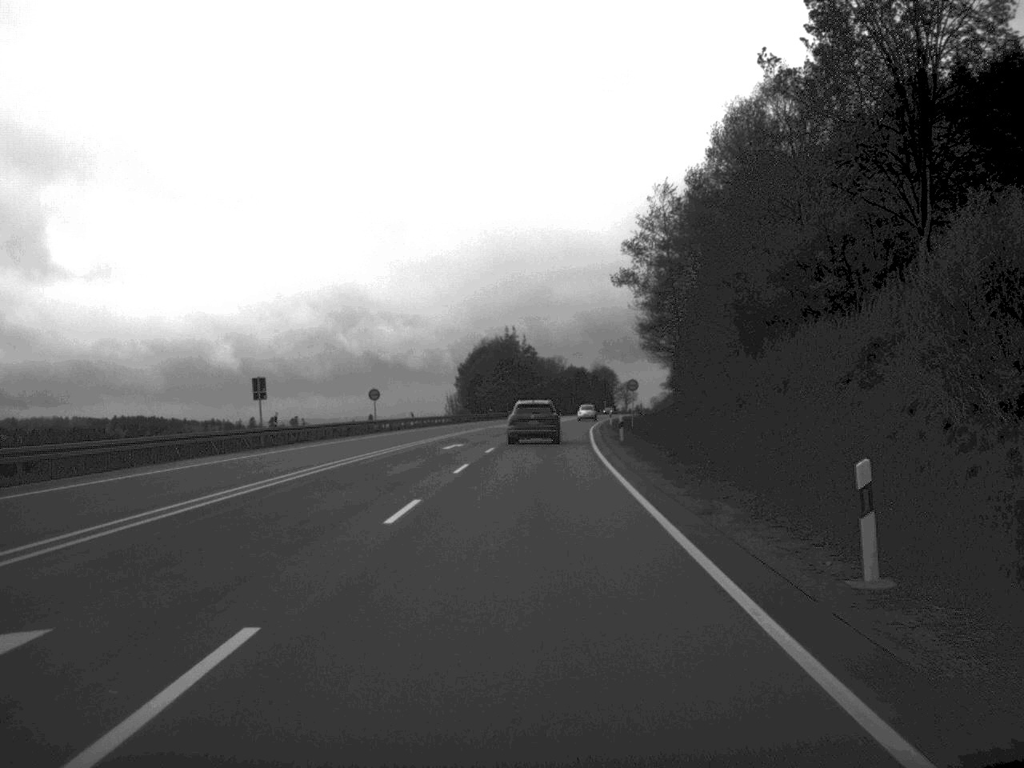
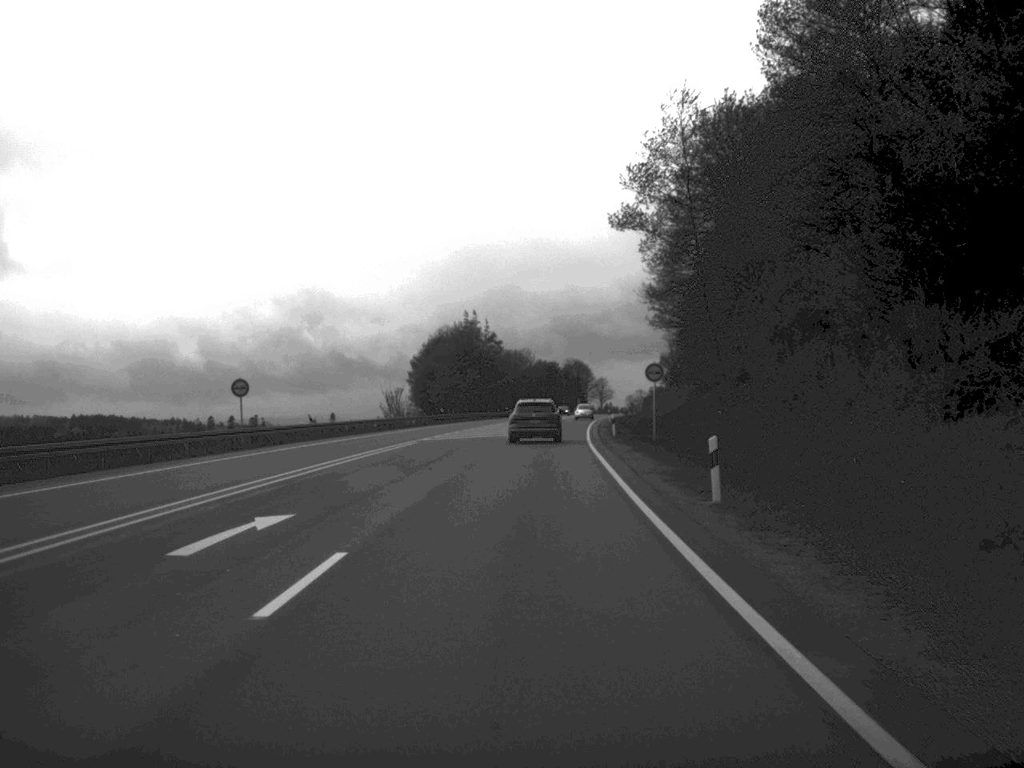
(+0.4, +31.3) m; +1°
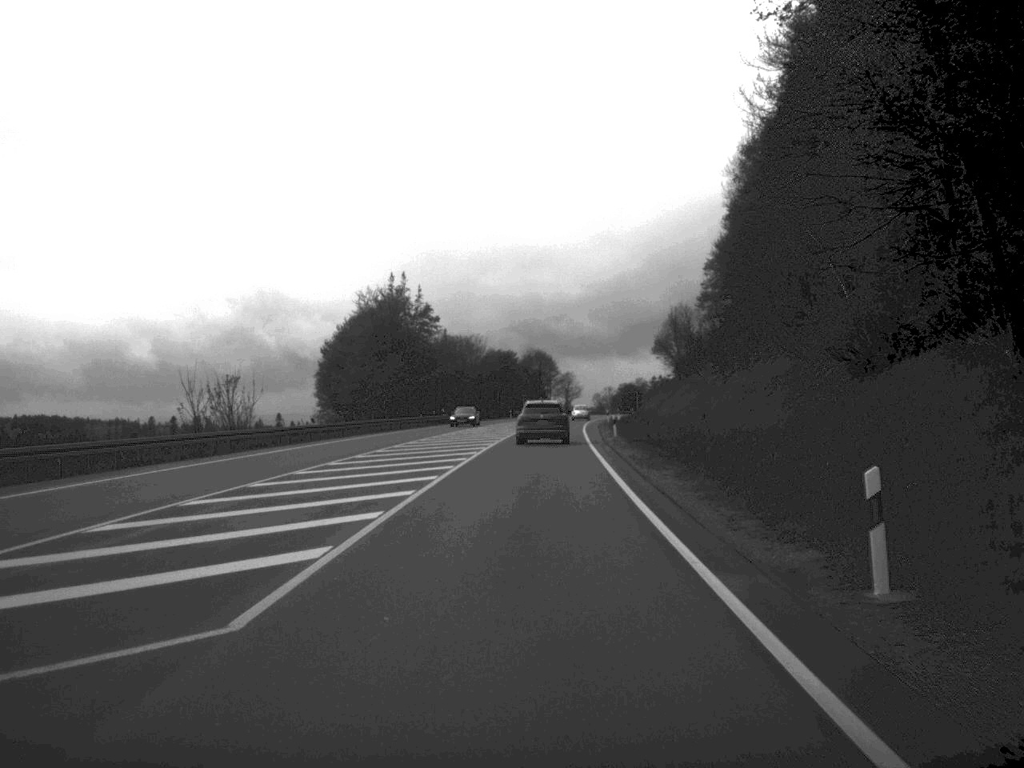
(+0.8, +48.2) m; +2°
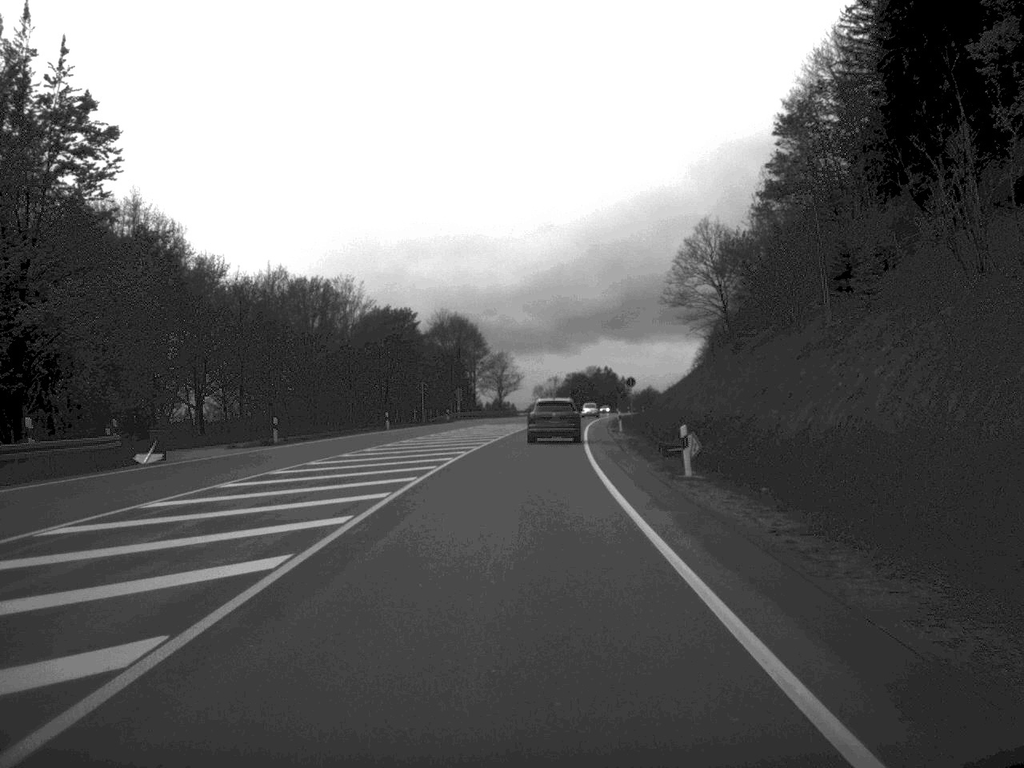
(+2.1, +81.6) m; +3°
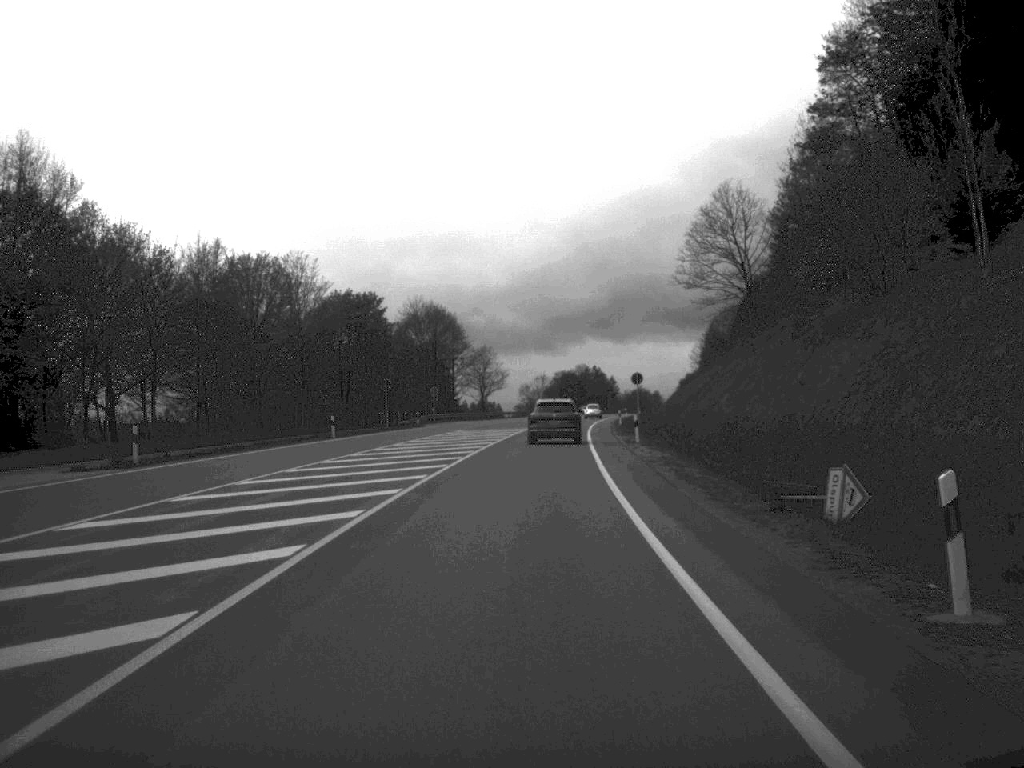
(+0.1, +16.9) m; +1°
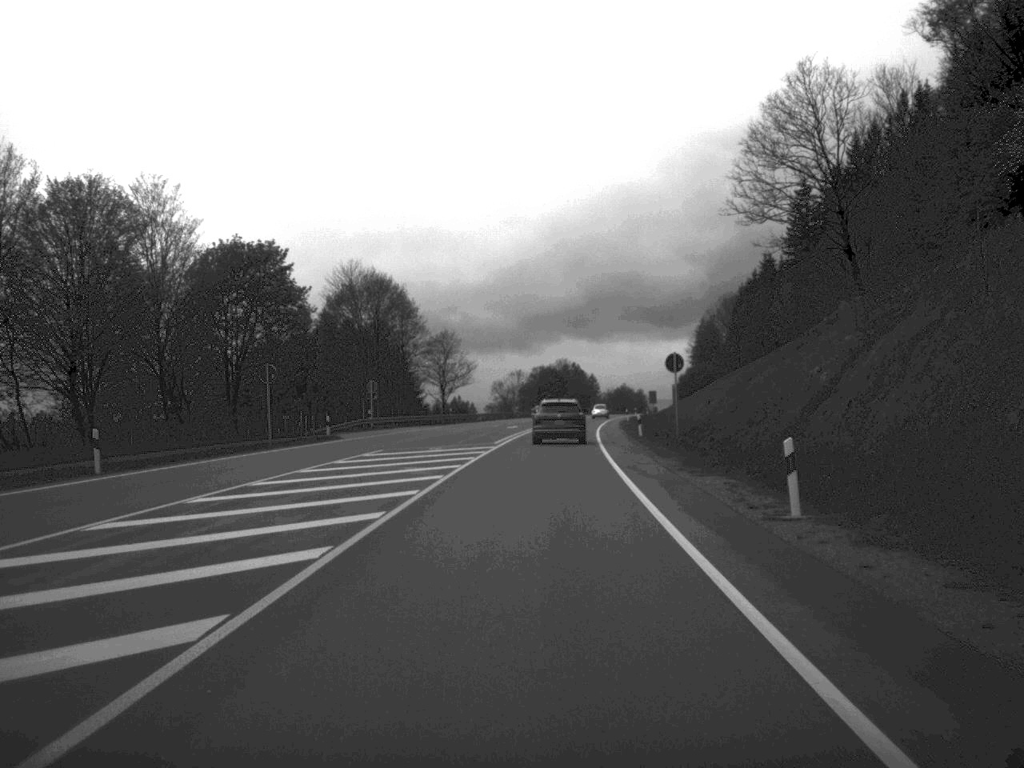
(+0.3, +31.4) m; +1°
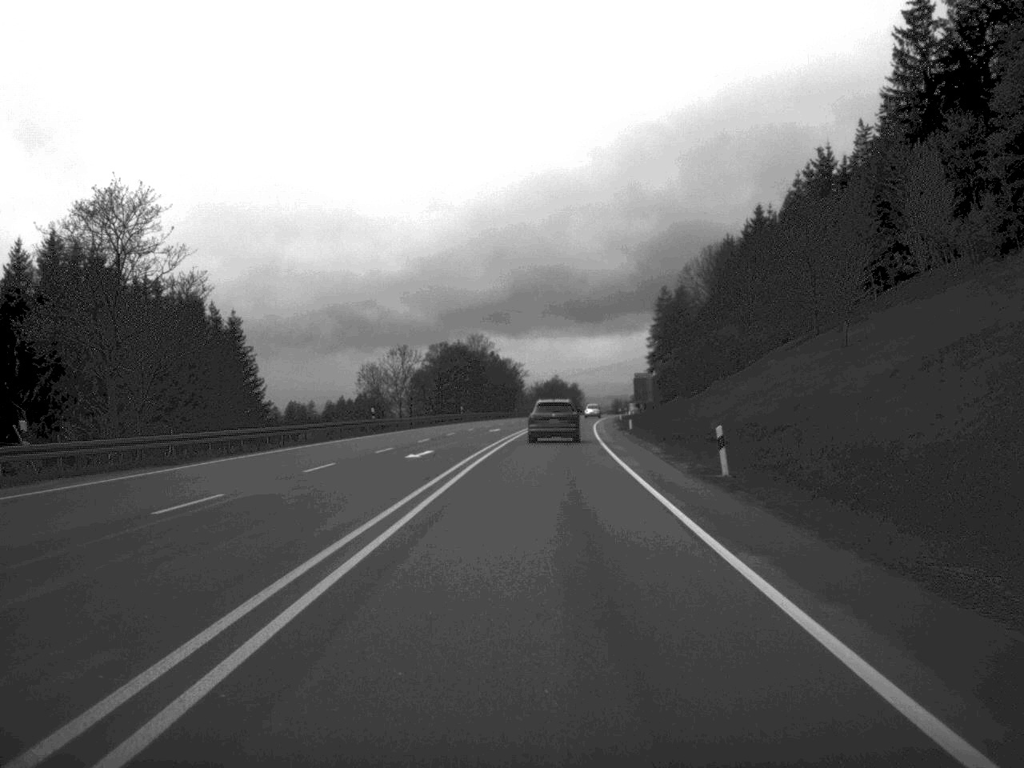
(+2.7, +80.5) m; +4°
